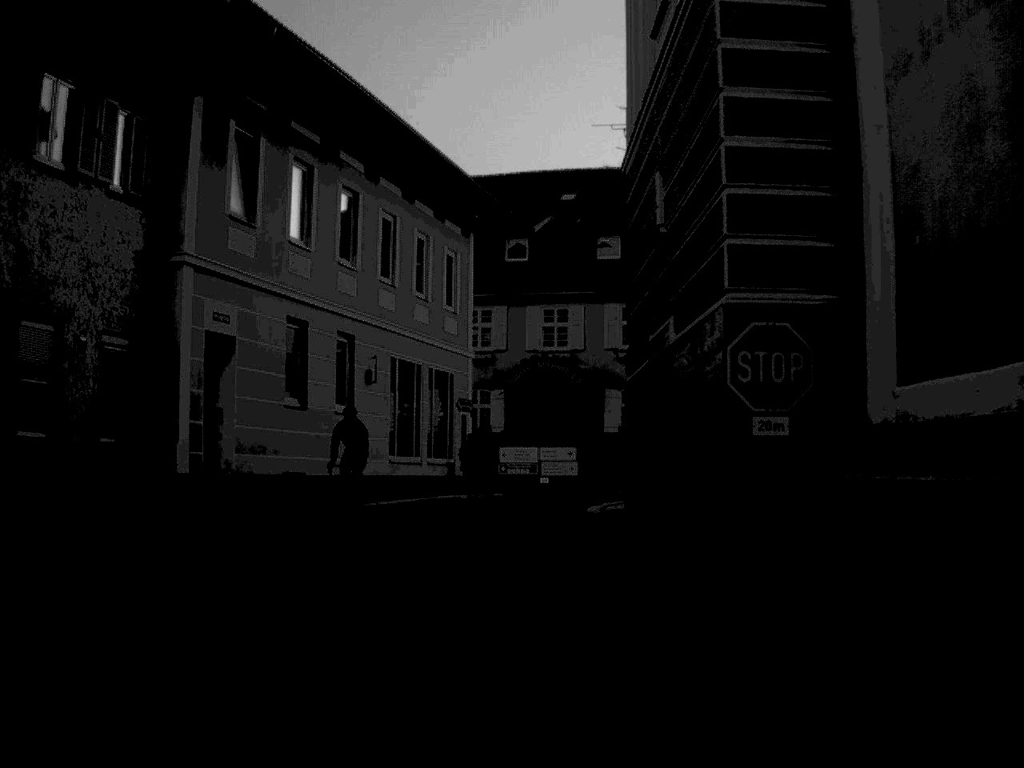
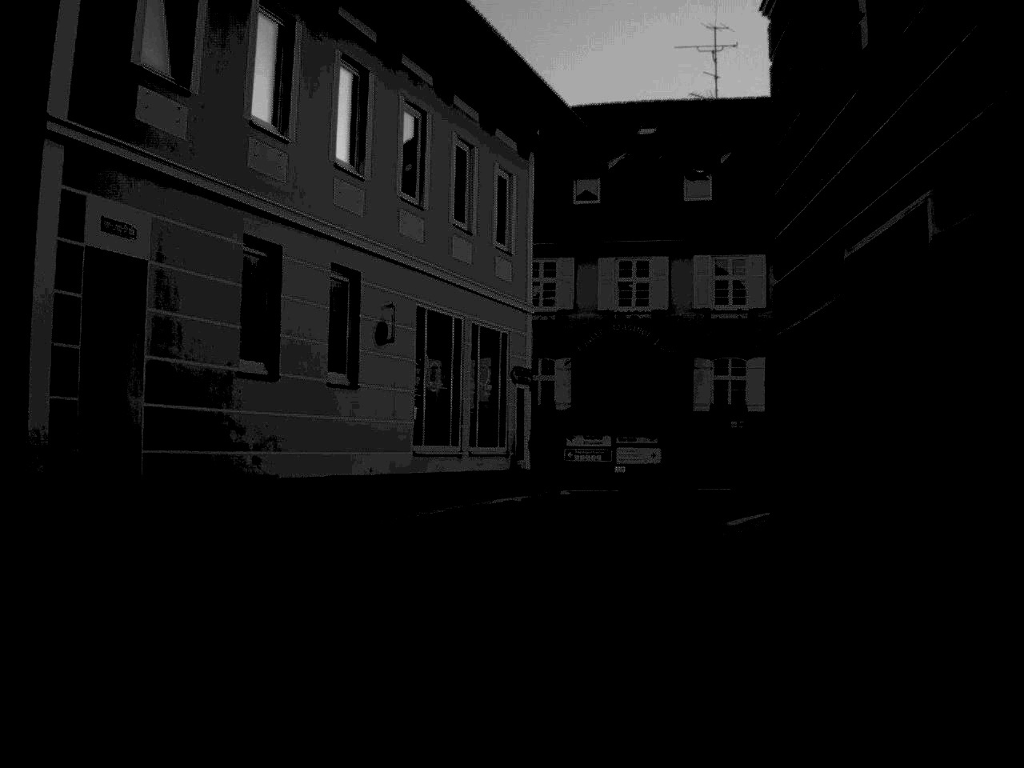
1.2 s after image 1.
(-0.2, +8.6) m; -3°
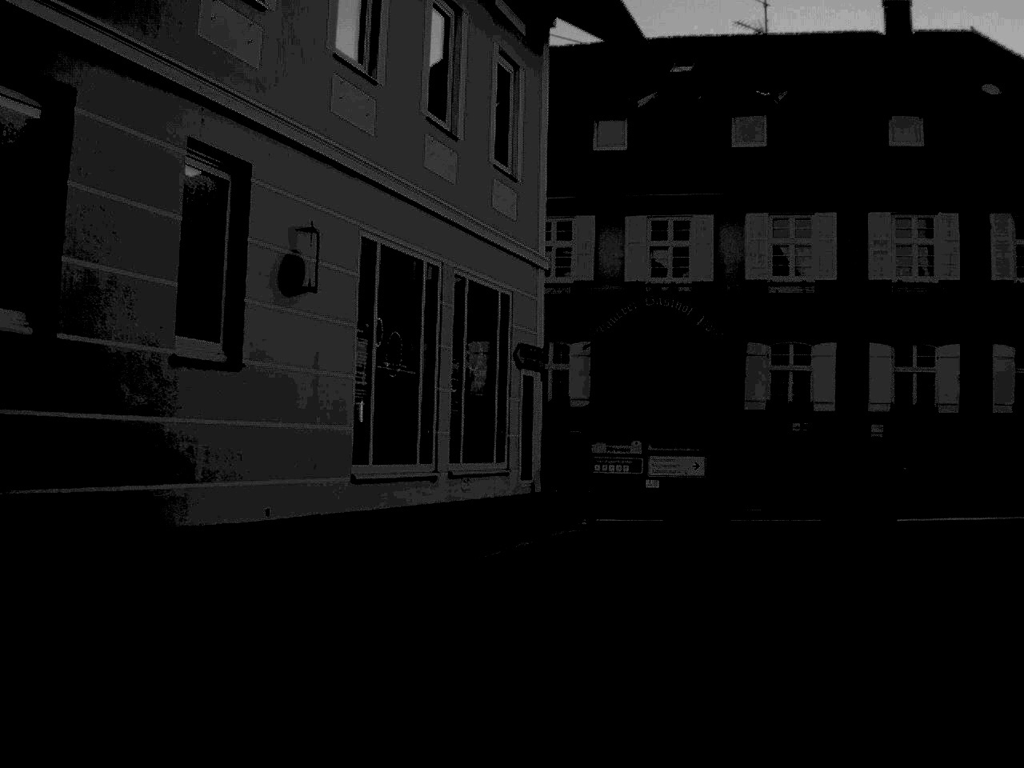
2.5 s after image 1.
(-0.1, +8.3) m; 0°
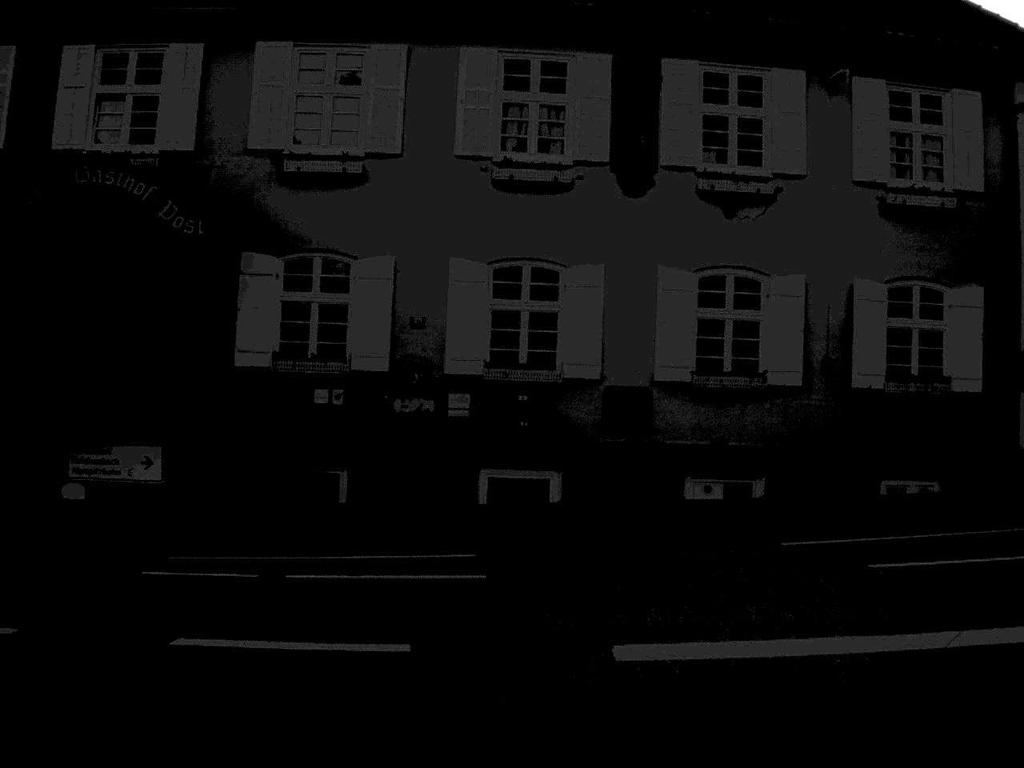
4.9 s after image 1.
(+1.8, +12.4) m; +22°
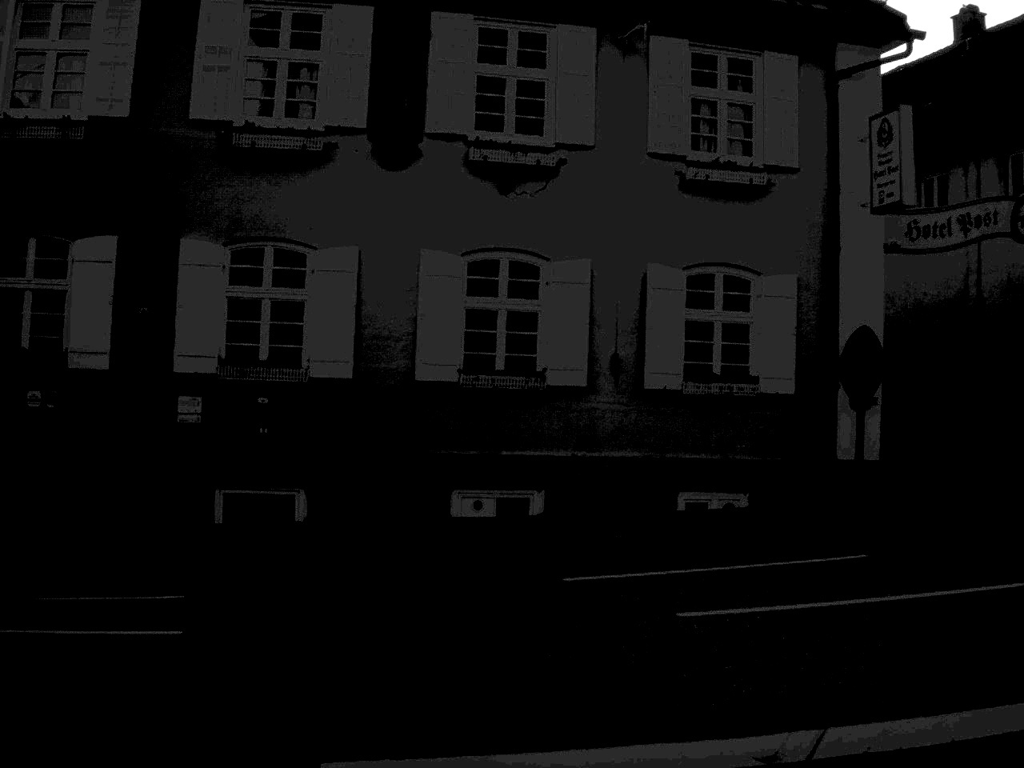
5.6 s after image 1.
(+0.2, +2.5) m; +10°
